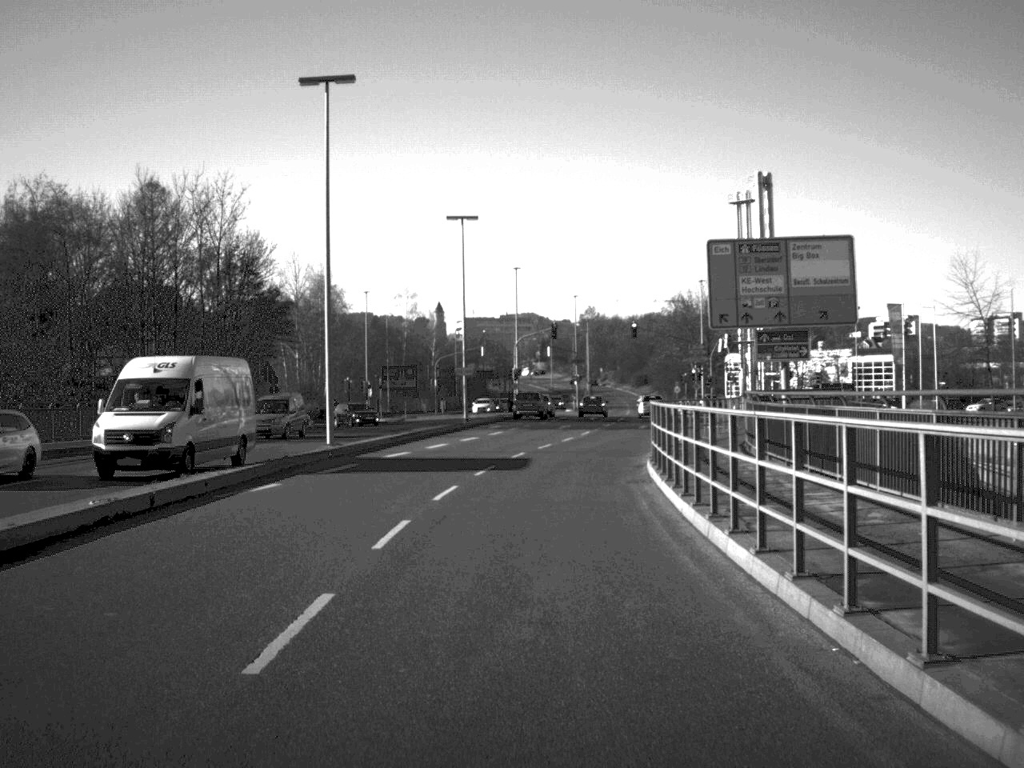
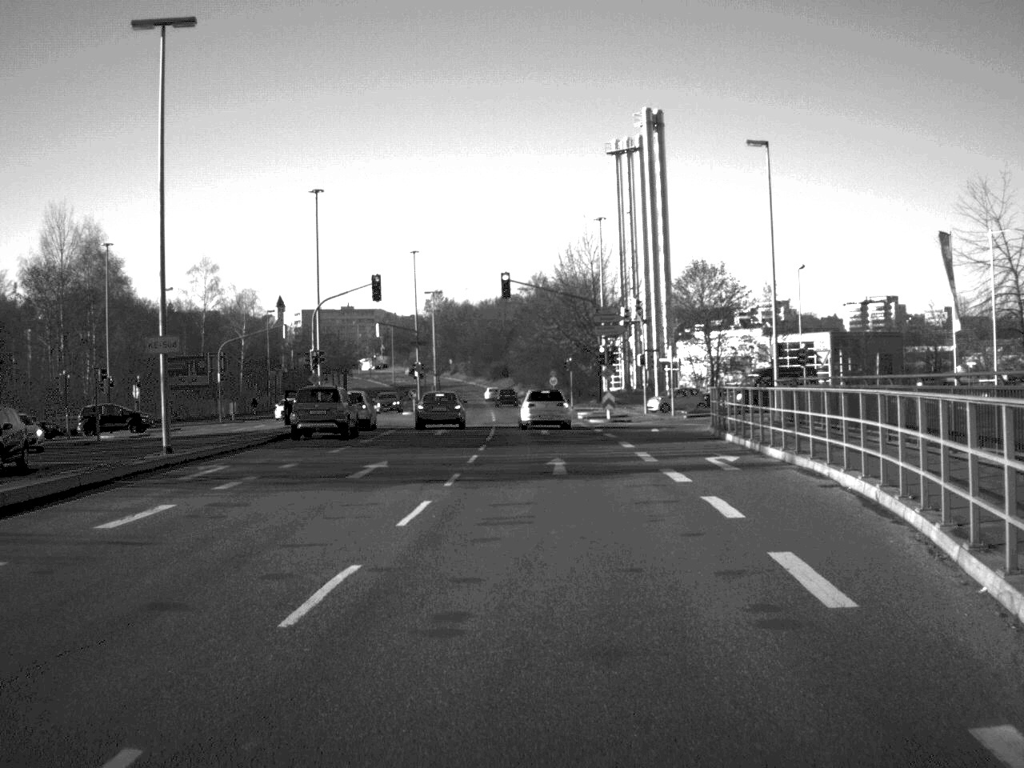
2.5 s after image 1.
(+1.7, +33.7) m; +7°
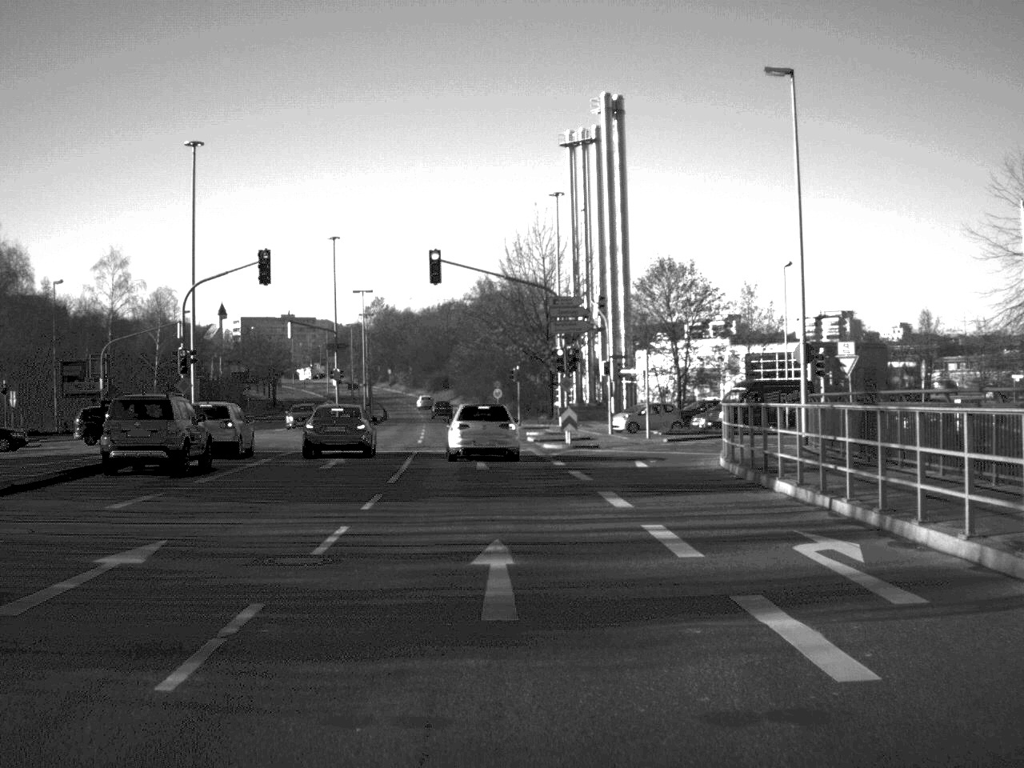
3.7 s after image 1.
(+0.3, +13.1) m; +2°
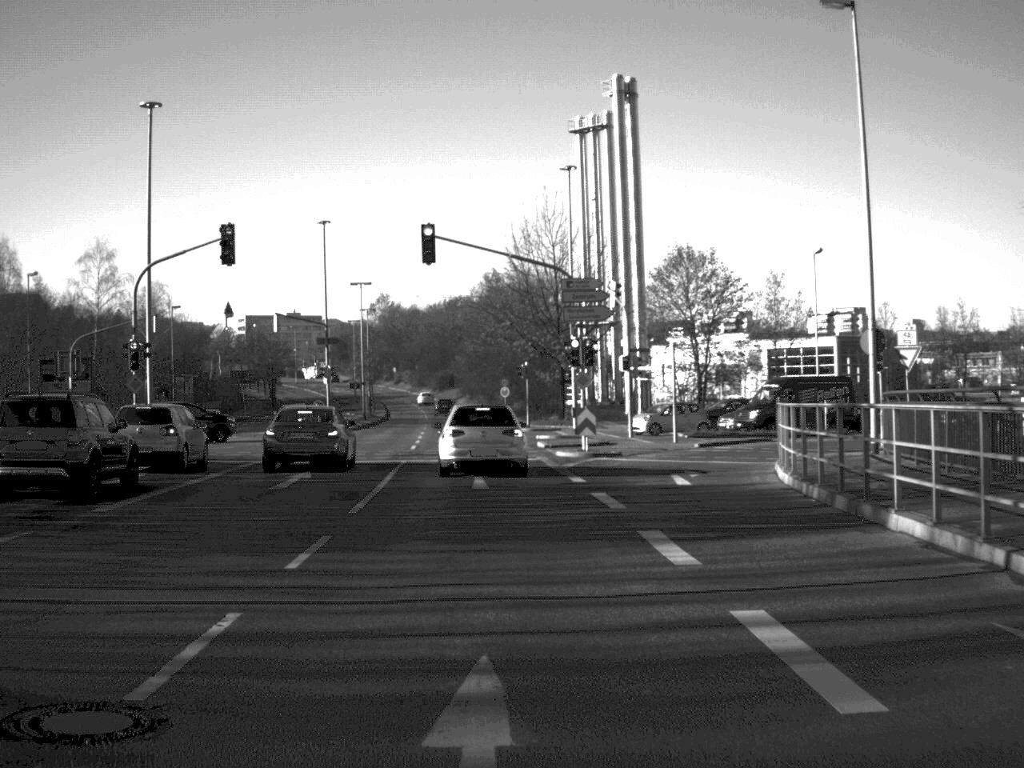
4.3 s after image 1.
(0.0, +6.1) m; -1°
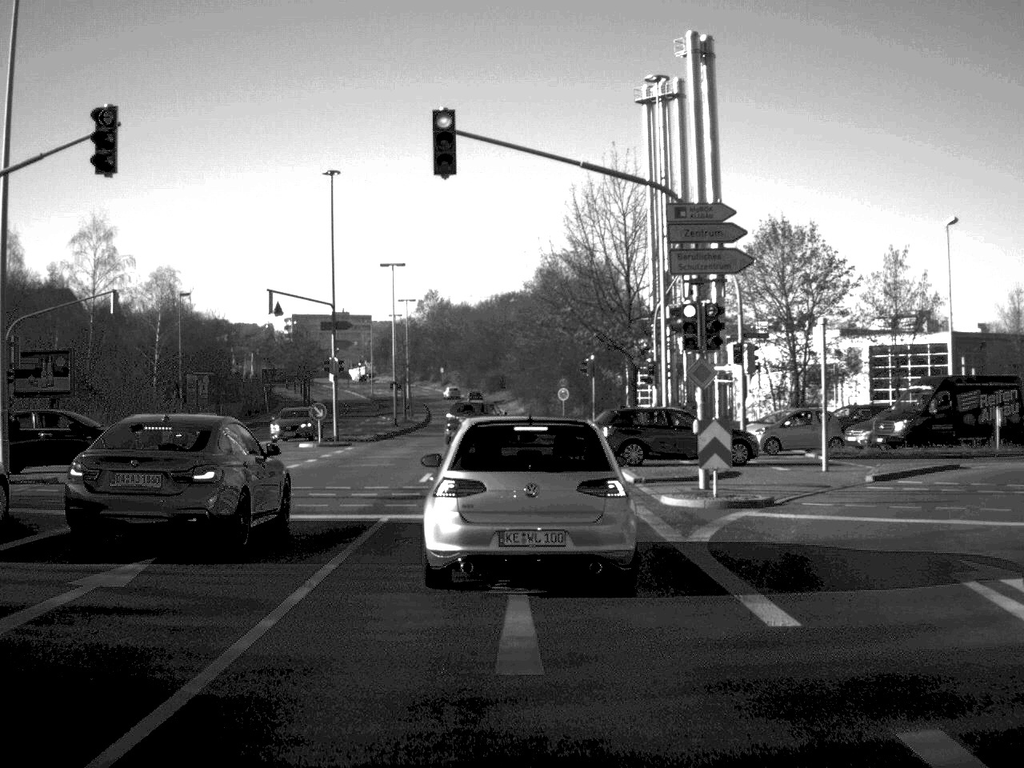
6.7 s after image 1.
(-0.4, +14.5) m; -2°
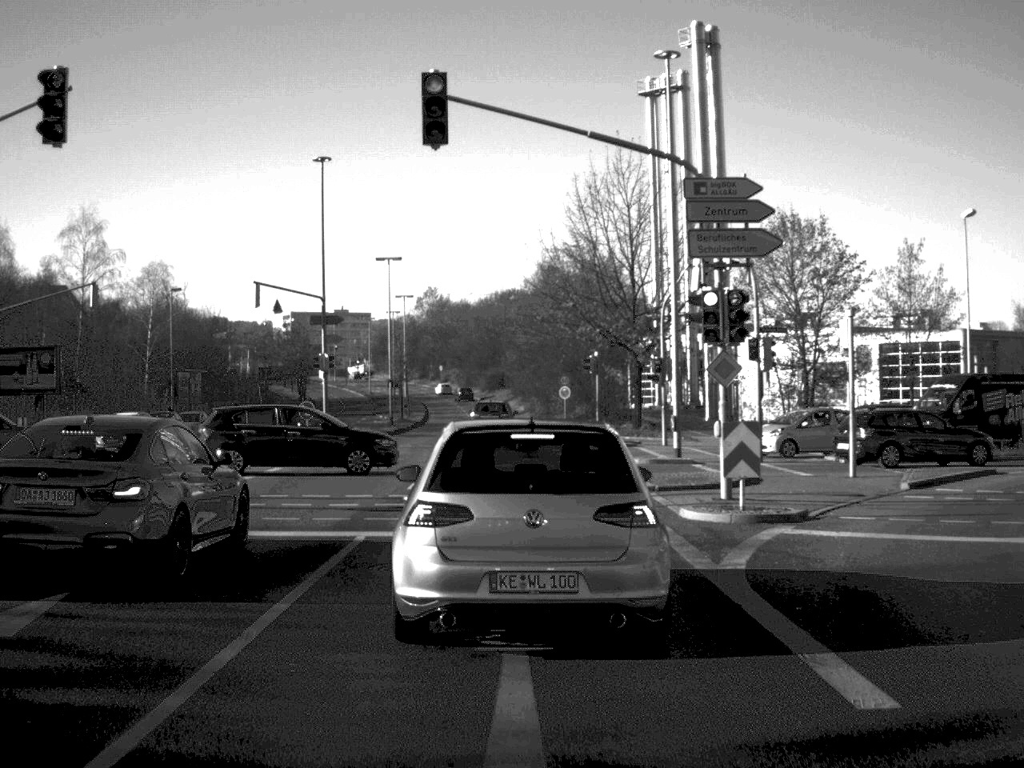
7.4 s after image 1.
(0.0, +2.4) m; 0°
